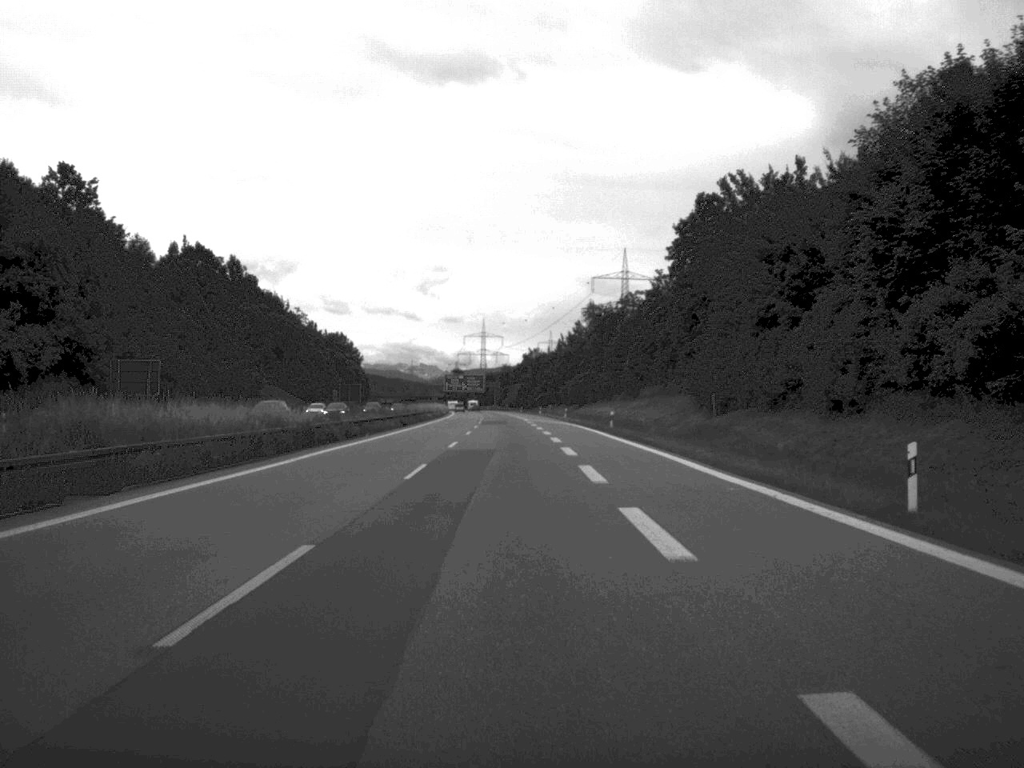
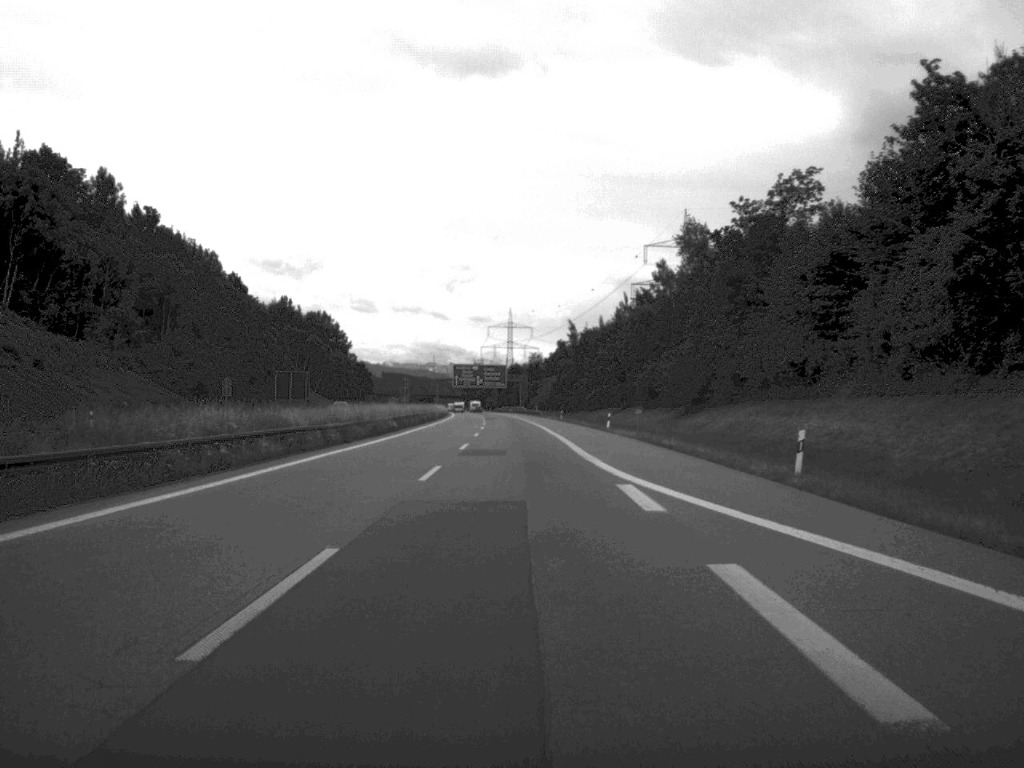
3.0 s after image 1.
(-1.4, +89.5) m; -1°
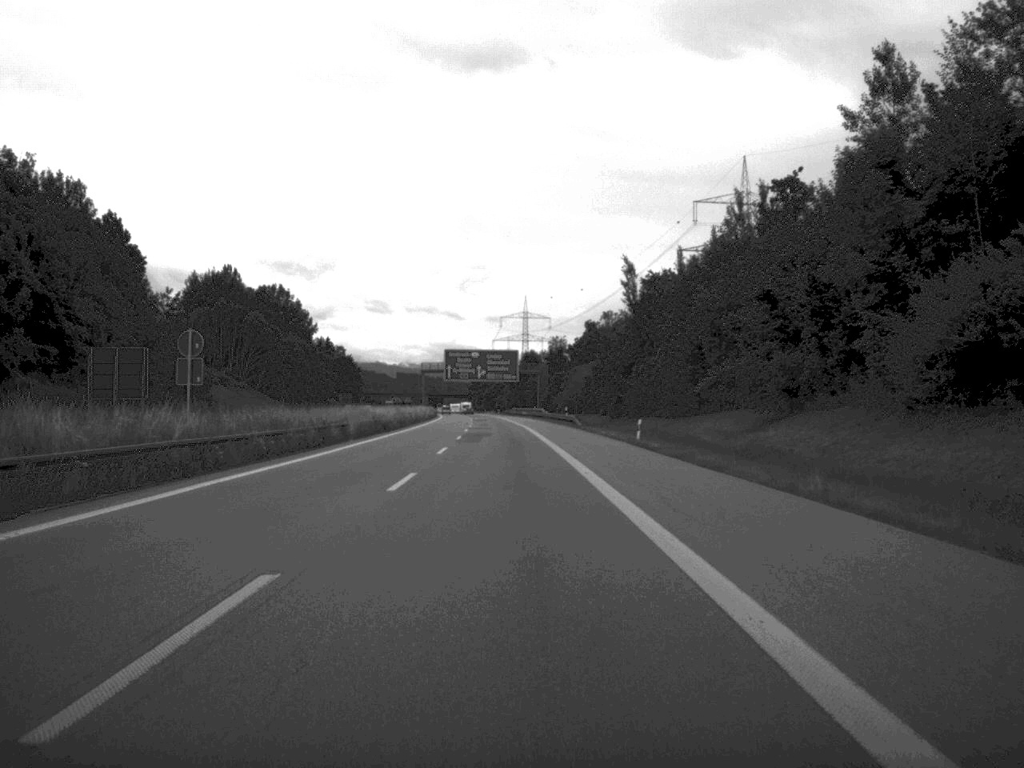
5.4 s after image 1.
(-0.4, +73.5) m; -1°
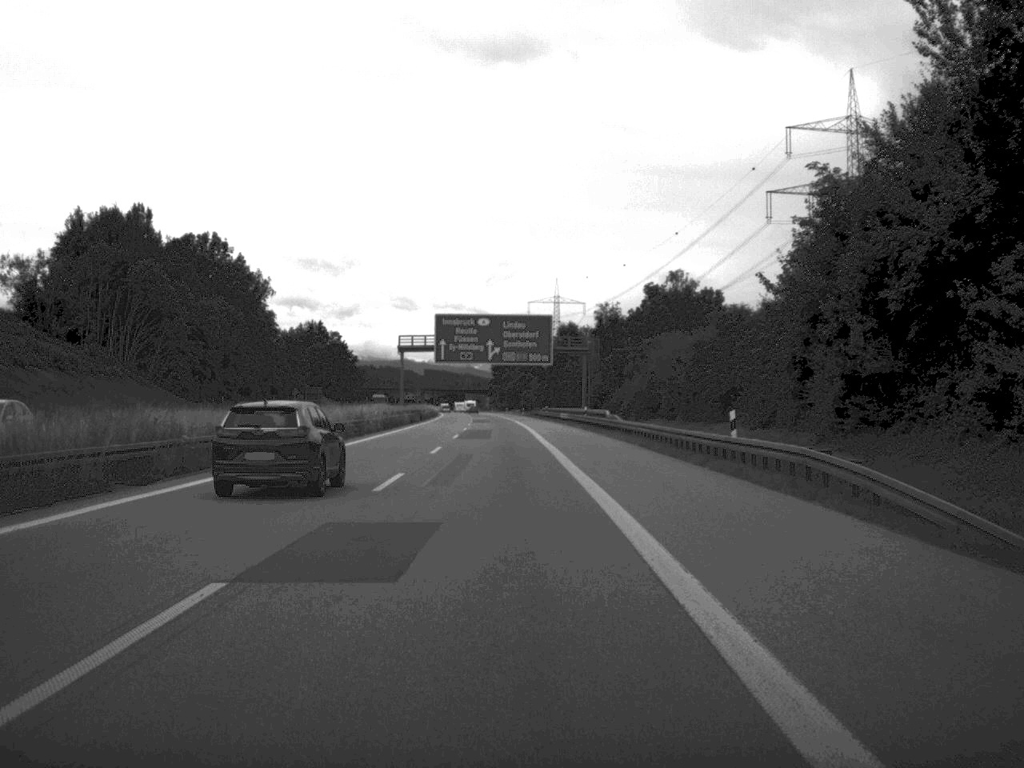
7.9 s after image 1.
(-0.9, +71.1) m; -1°
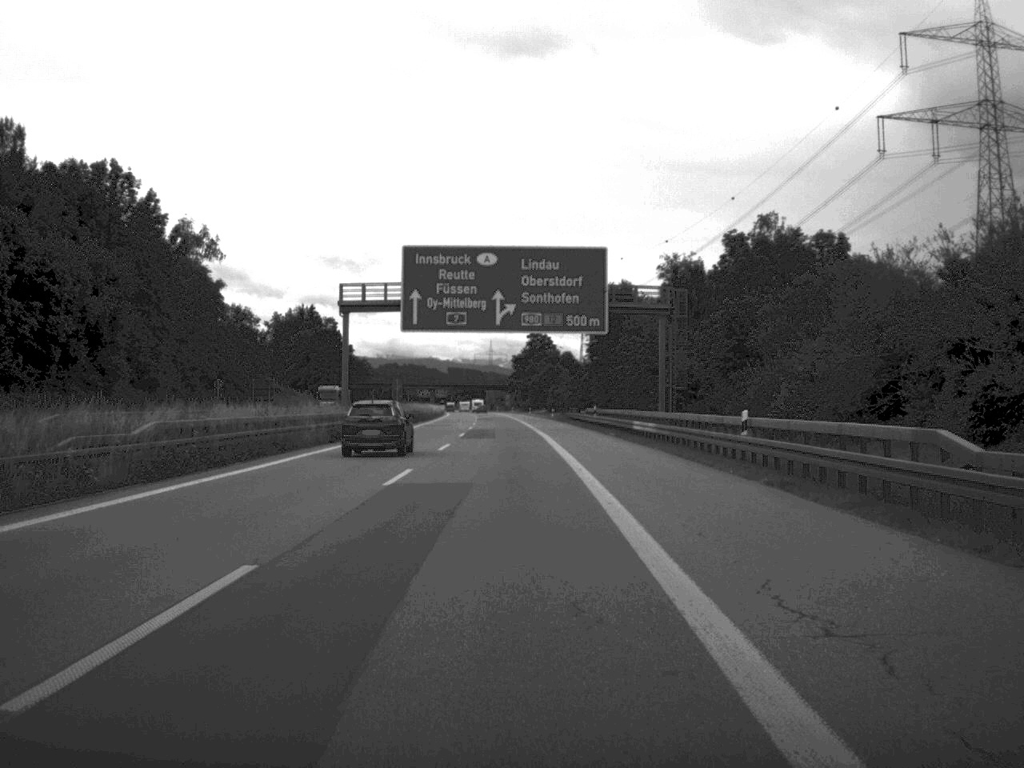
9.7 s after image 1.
(-0.6, +51.8) m; -1°
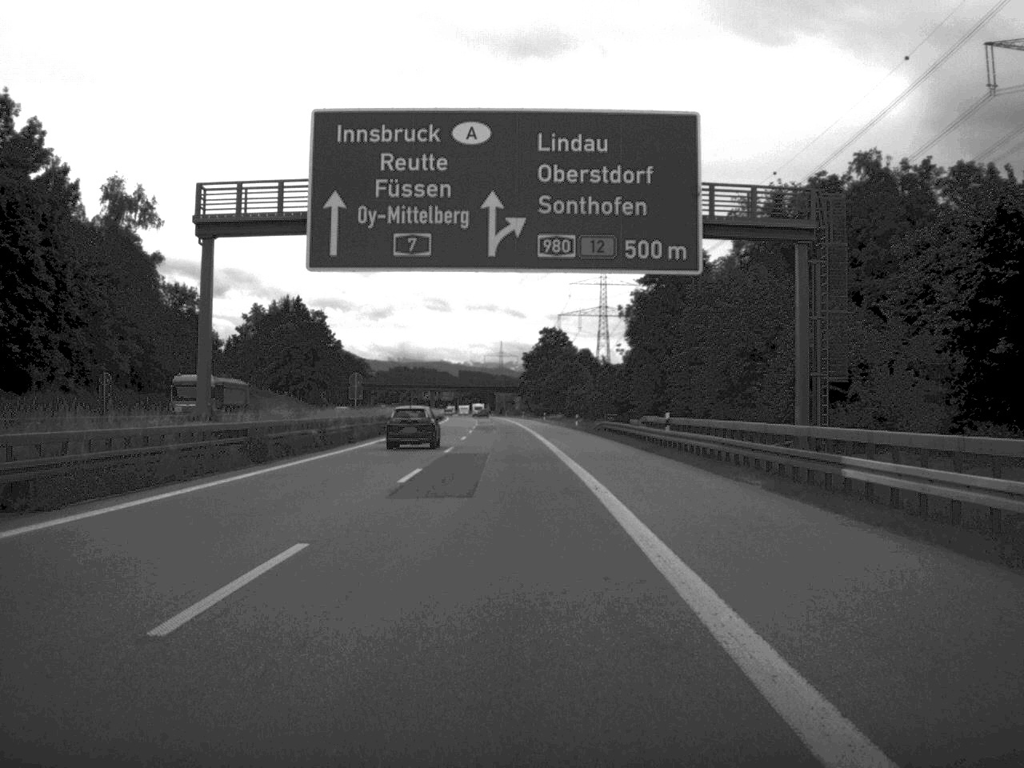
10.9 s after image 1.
(-0.2, +33.3) m; -1°
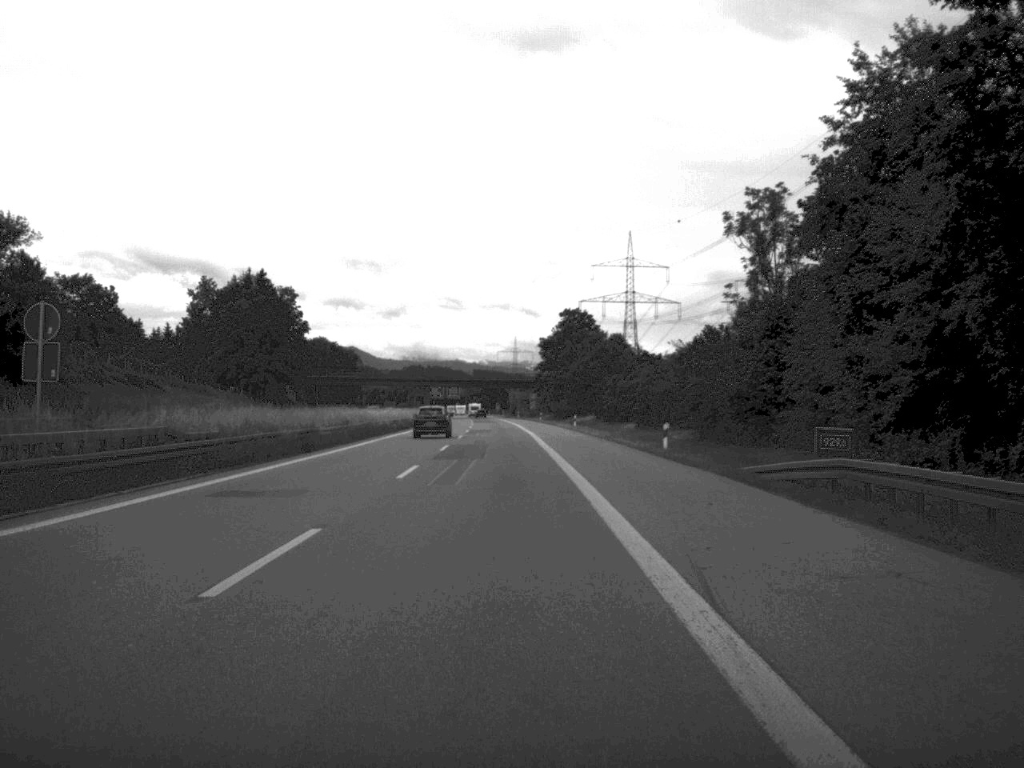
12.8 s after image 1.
(-0.4, +51.5) m; -1°
